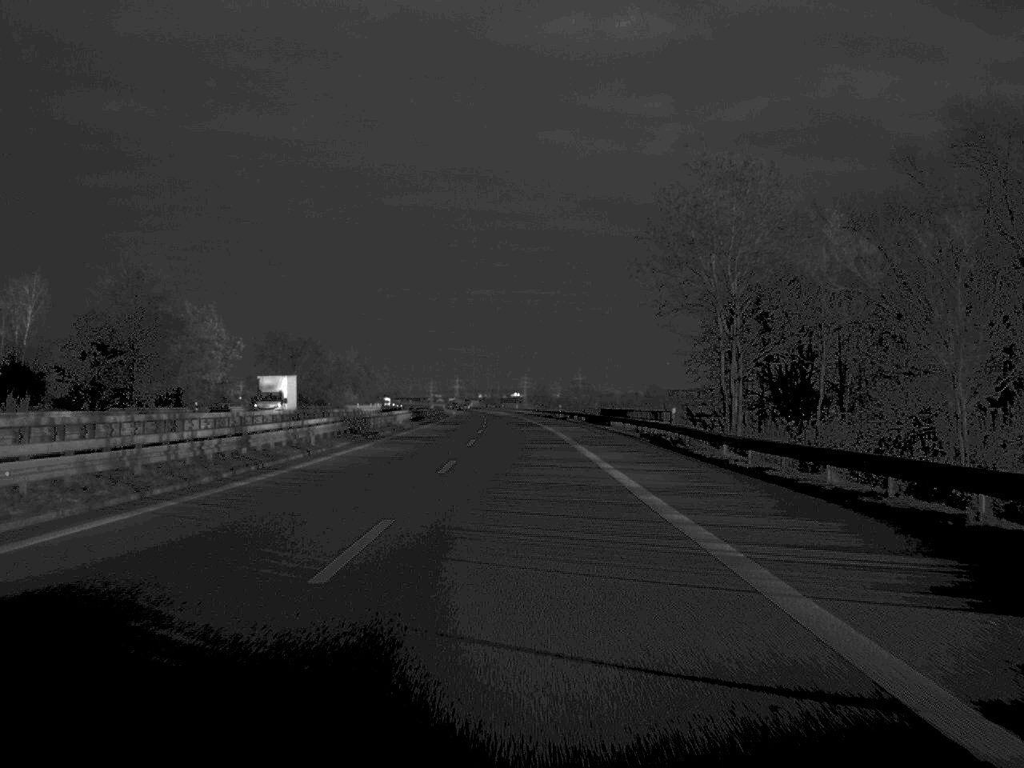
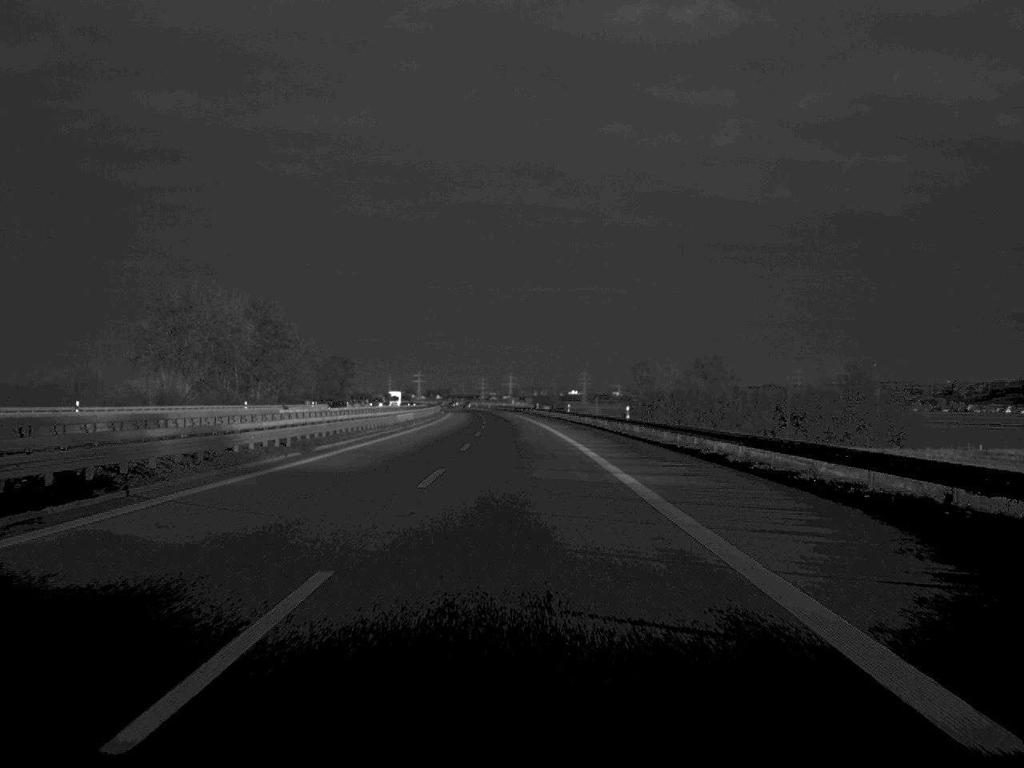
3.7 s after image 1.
(-4.0, +166.3) m; -3°
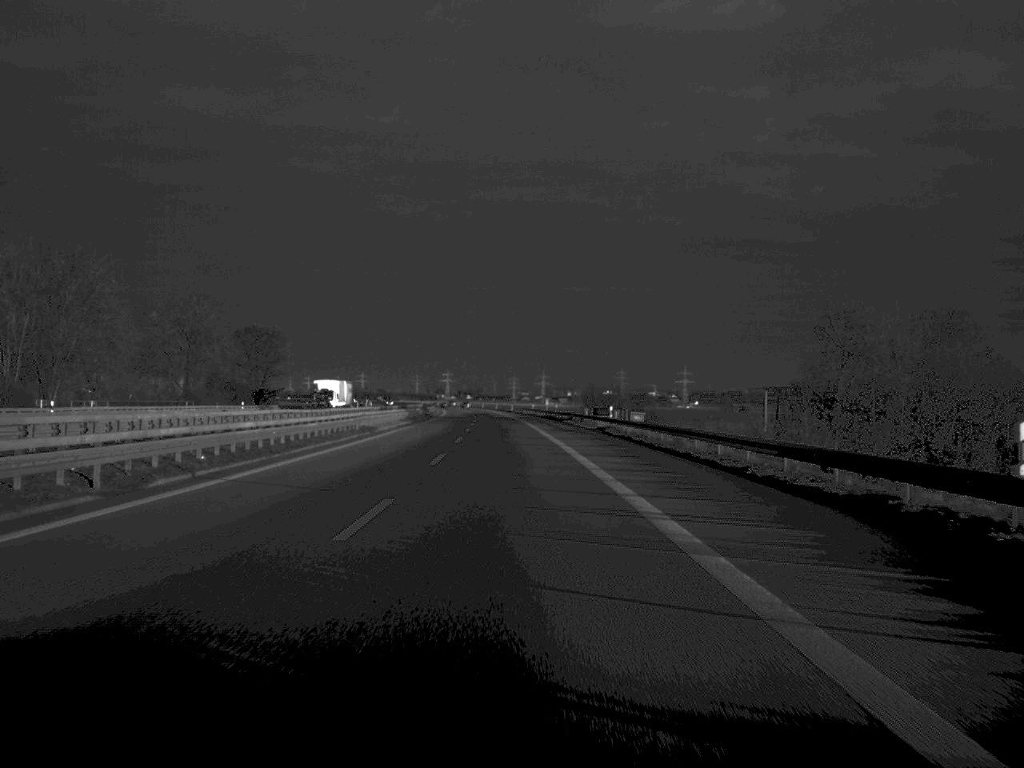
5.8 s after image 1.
(-1.2, +98.2) m; -2°
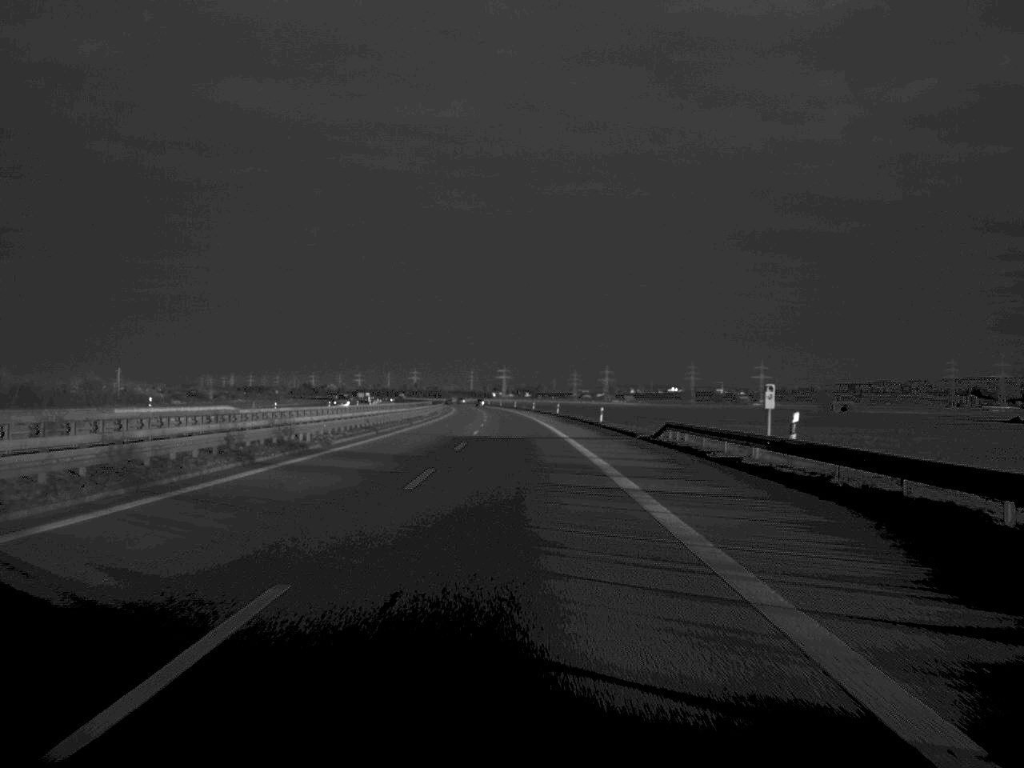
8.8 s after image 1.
(-3.3, +134.5) m; -3°
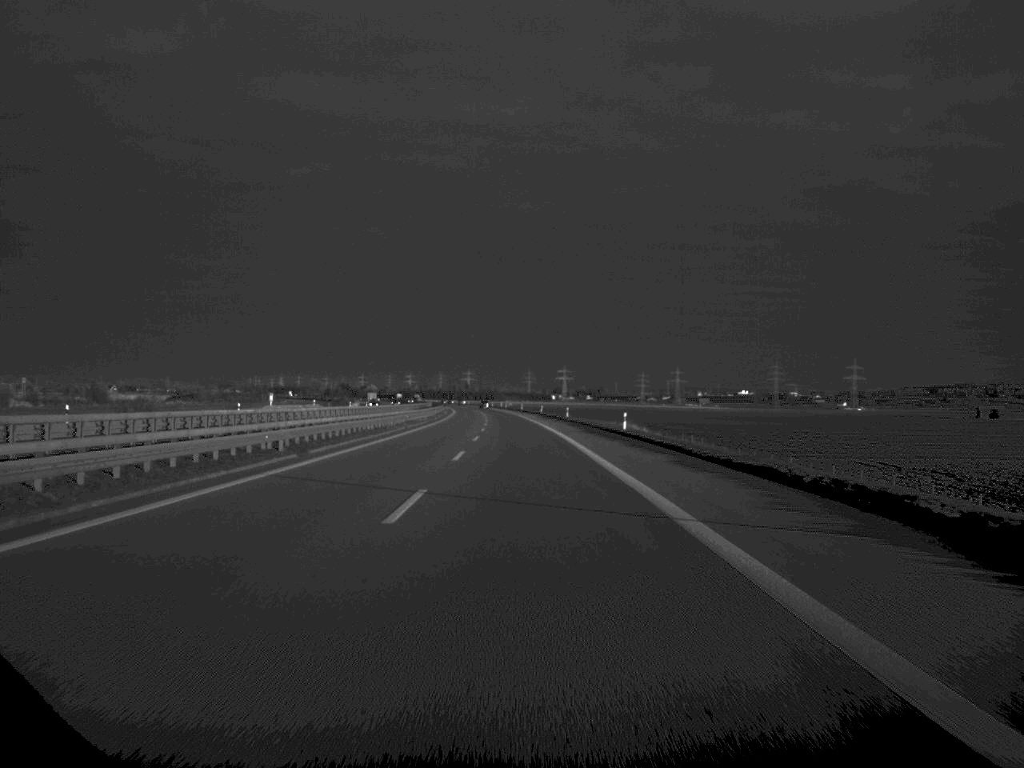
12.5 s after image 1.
(-4.0, +166.2) m; -3°
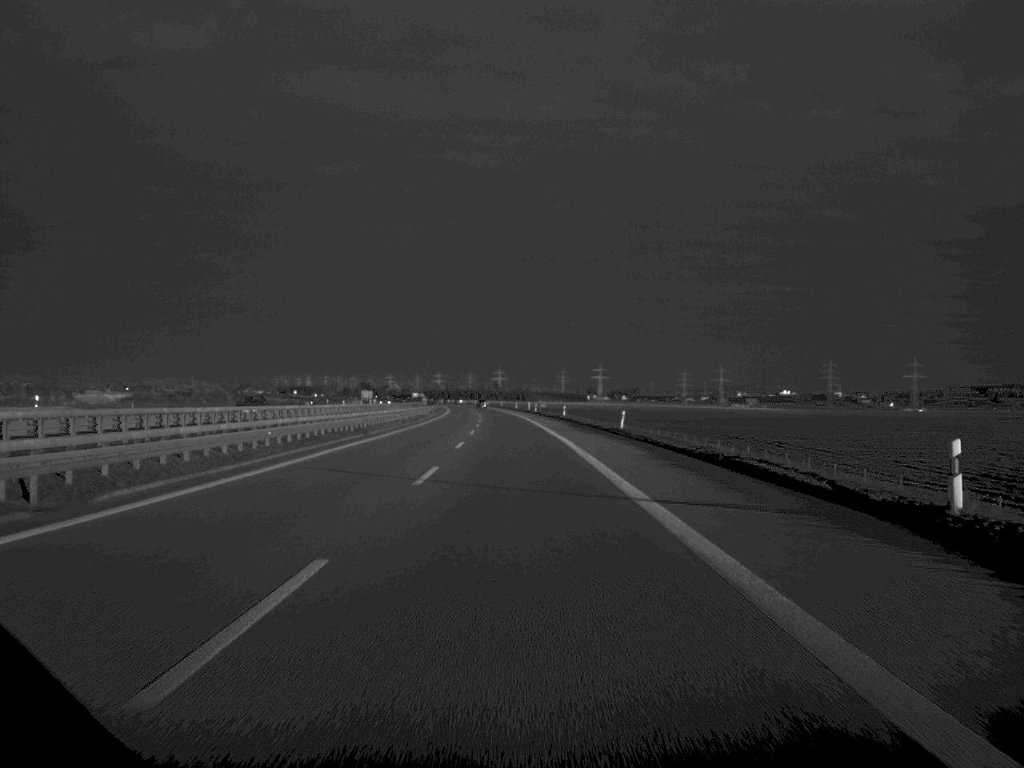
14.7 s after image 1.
(-1.2, +99.9) m; -2°
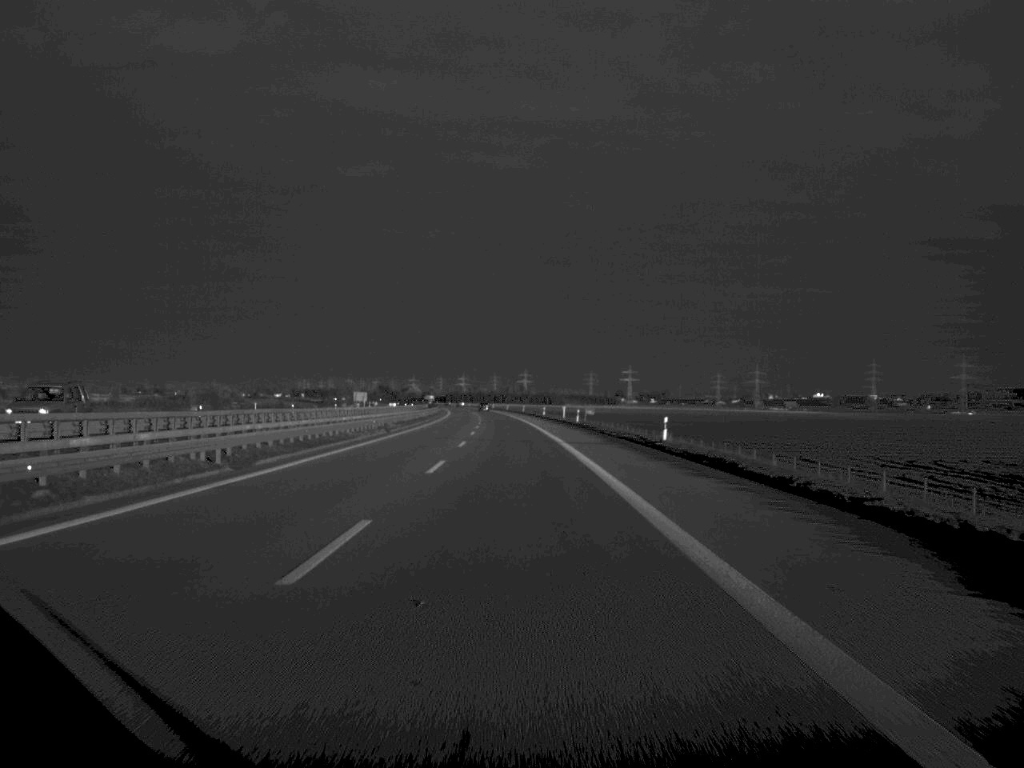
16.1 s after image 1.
(-0.7, +66.6) m; -1°
